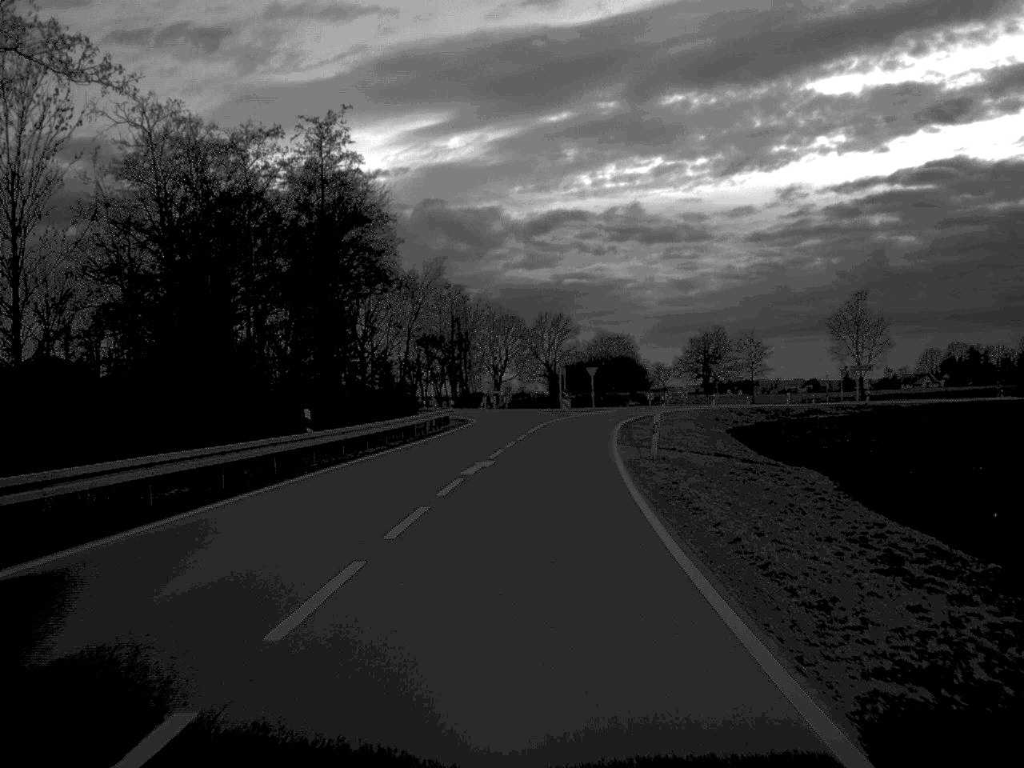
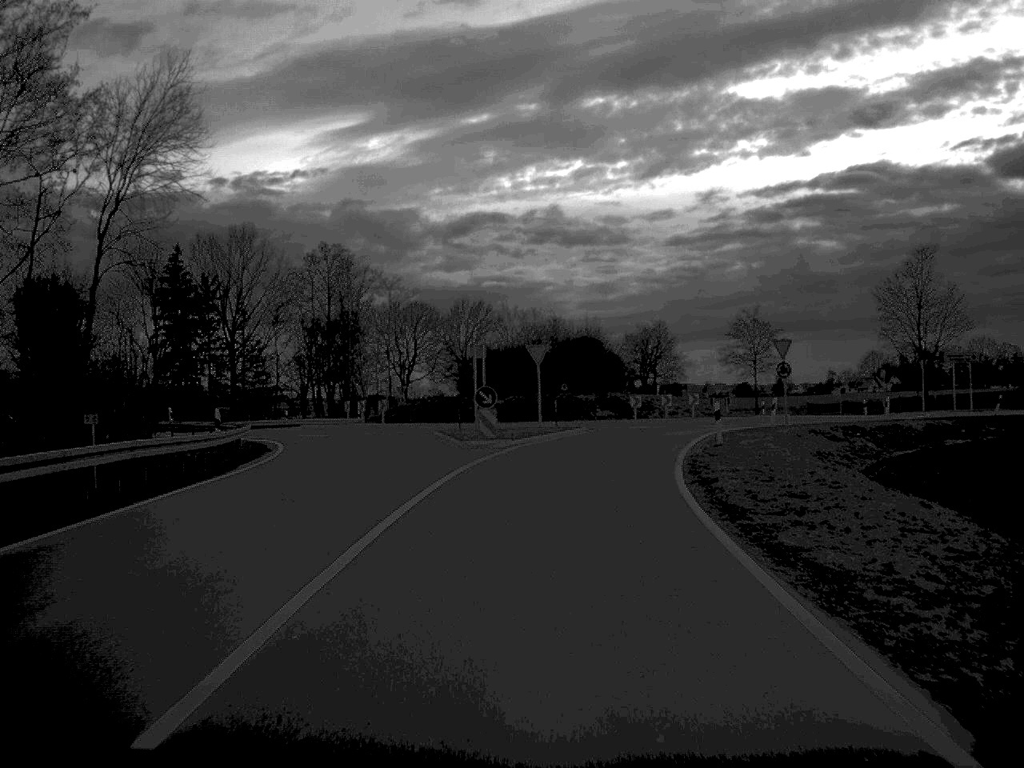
(+1.3, +44.4) m; +4°
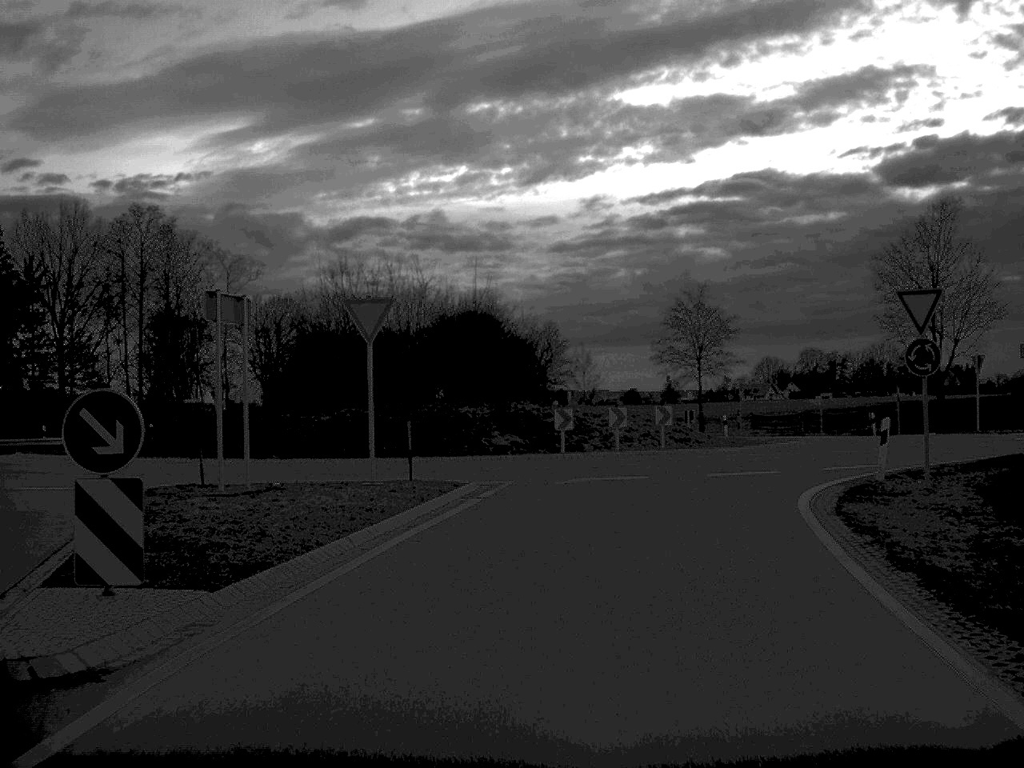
(+1.0, +25.6) m; +5°
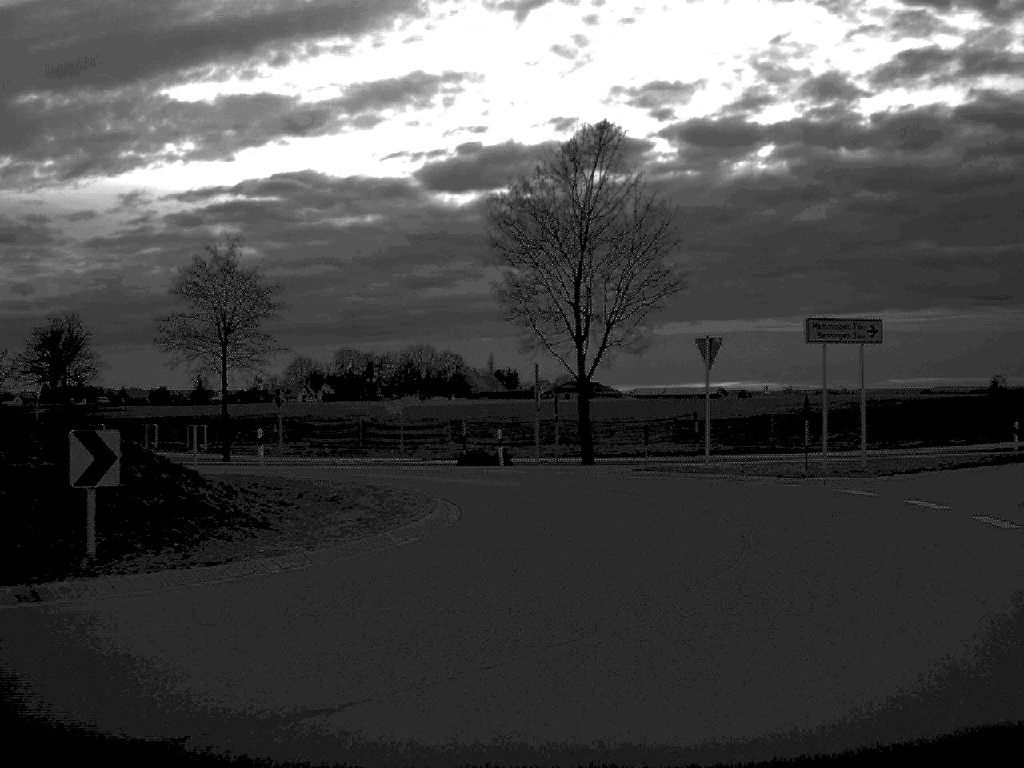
(+2.8, +22.0) m; +21°
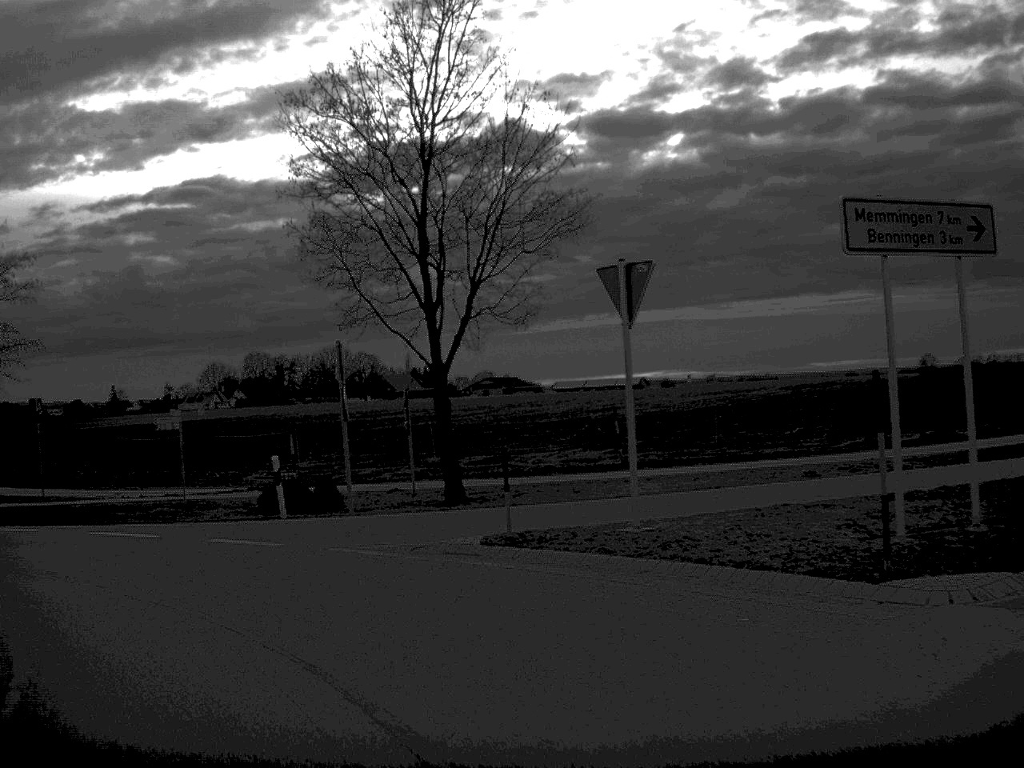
(+1.9, +15.2) m; +3°
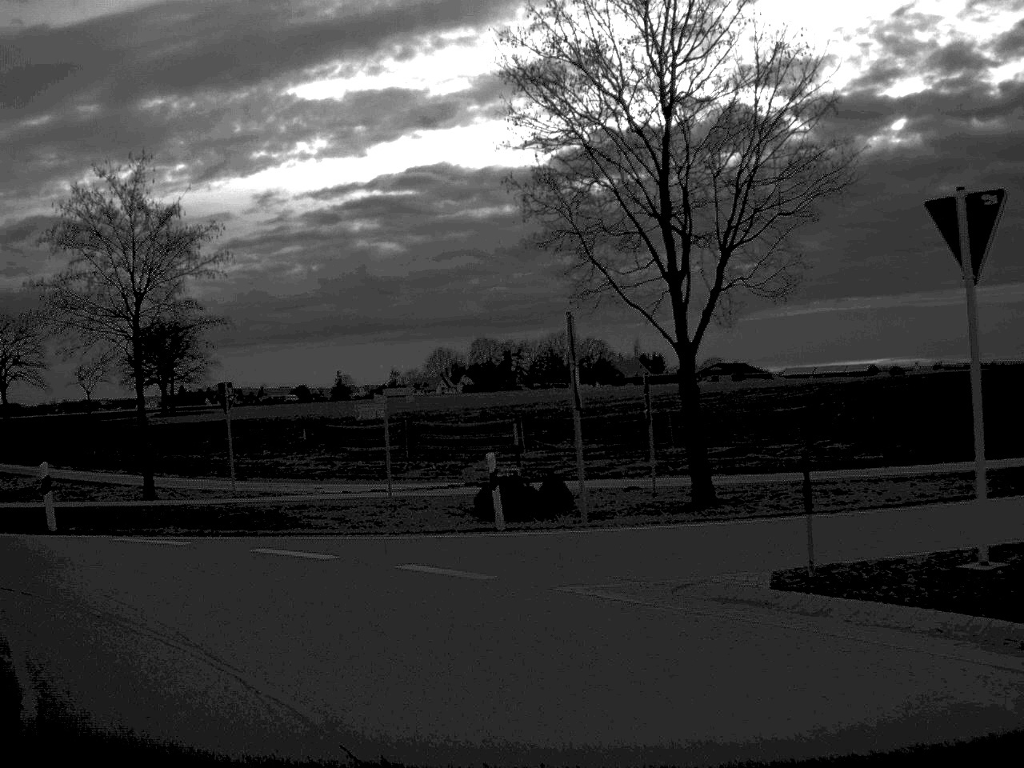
(-0.4, +4.1) m; -10°
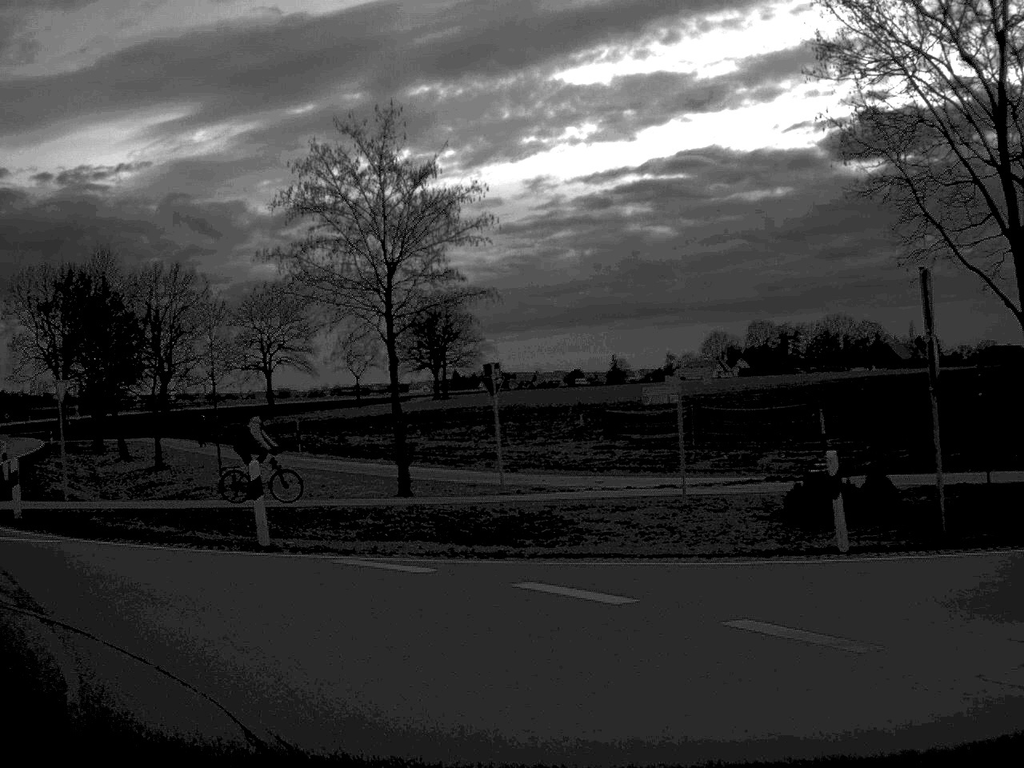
(-0.4, +4.1) m; -12°
